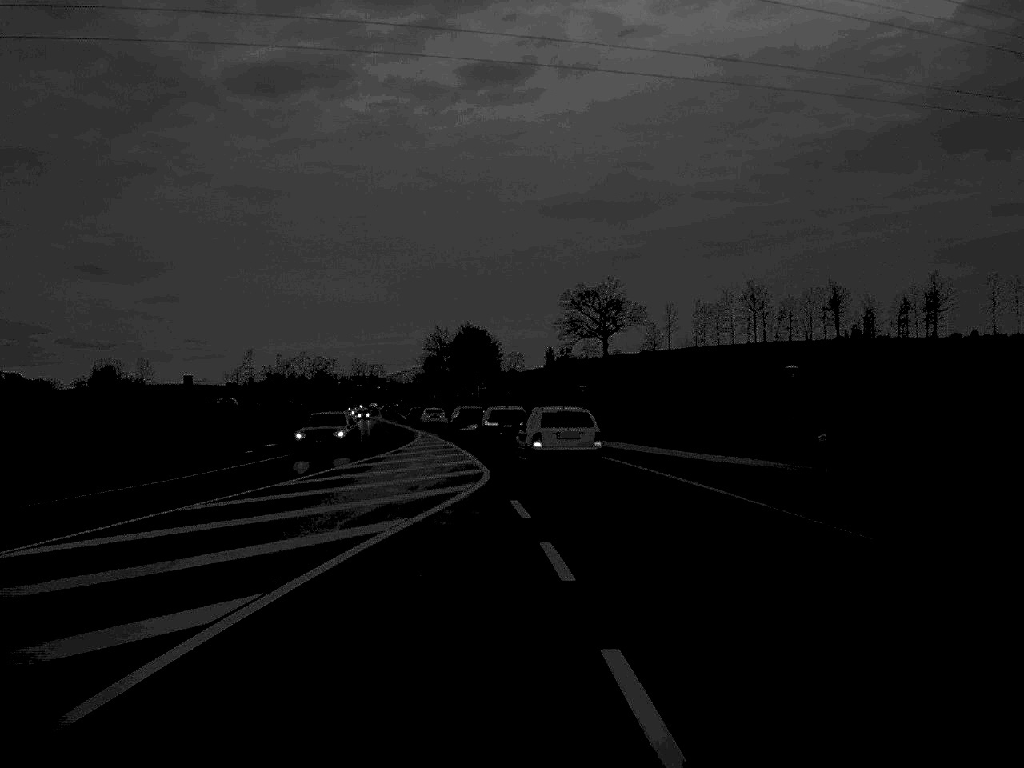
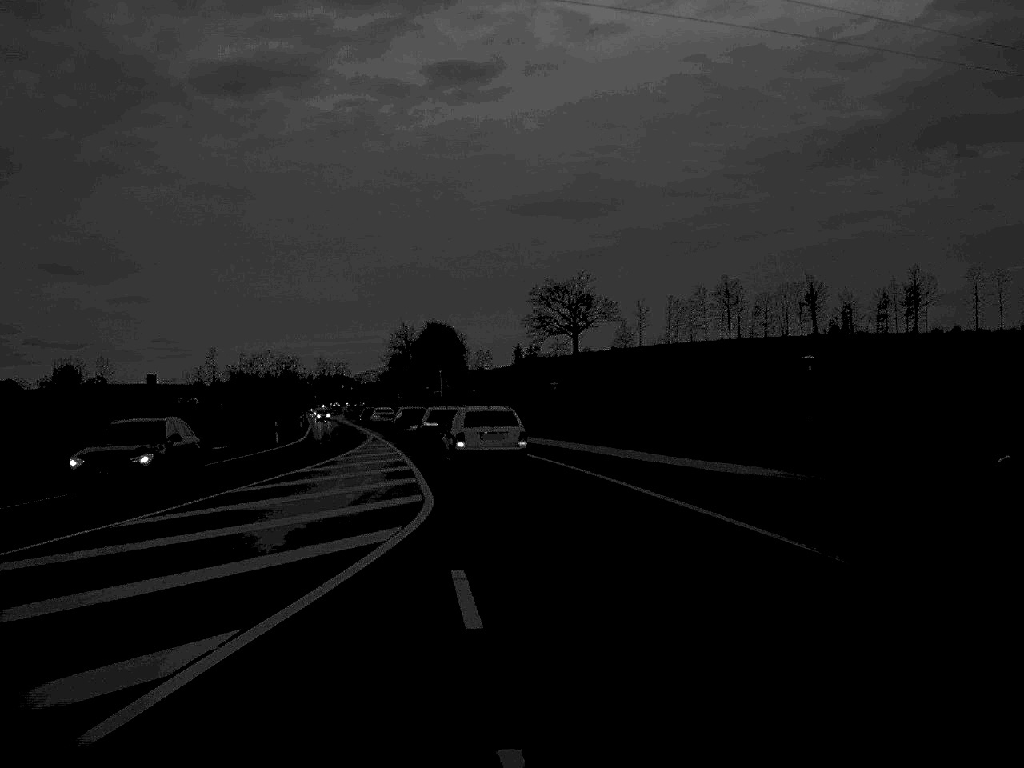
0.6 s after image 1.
(+0.1, +8.4) m; +1°
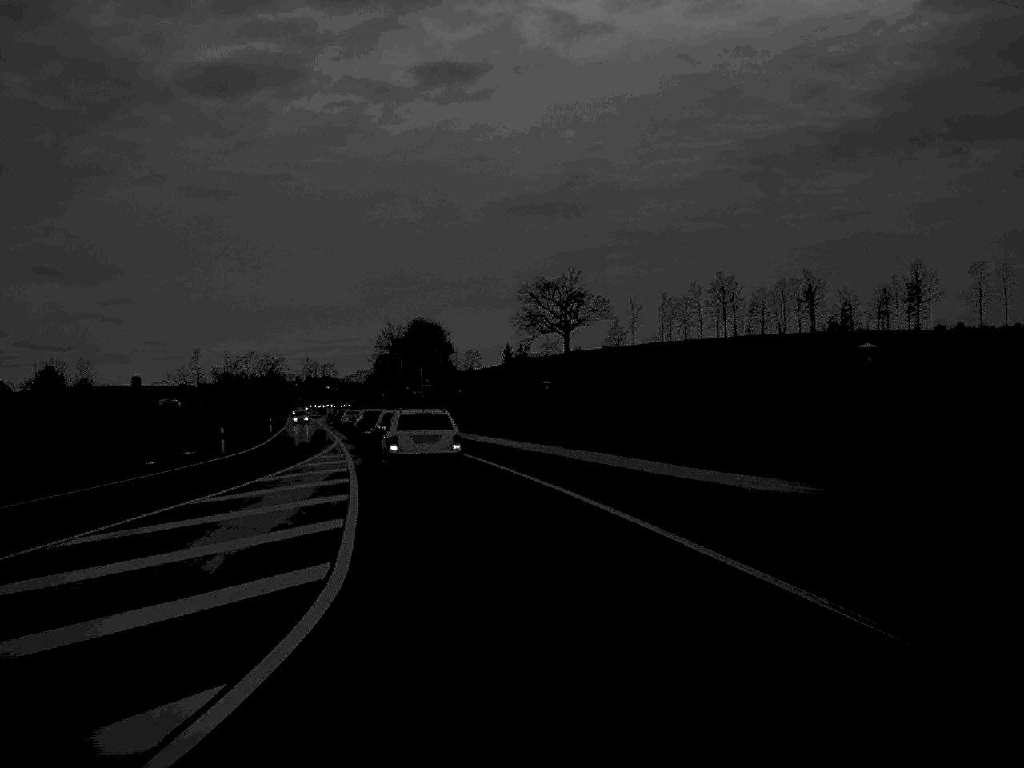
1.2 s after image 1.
(+0.1, +8.6) m; 0°
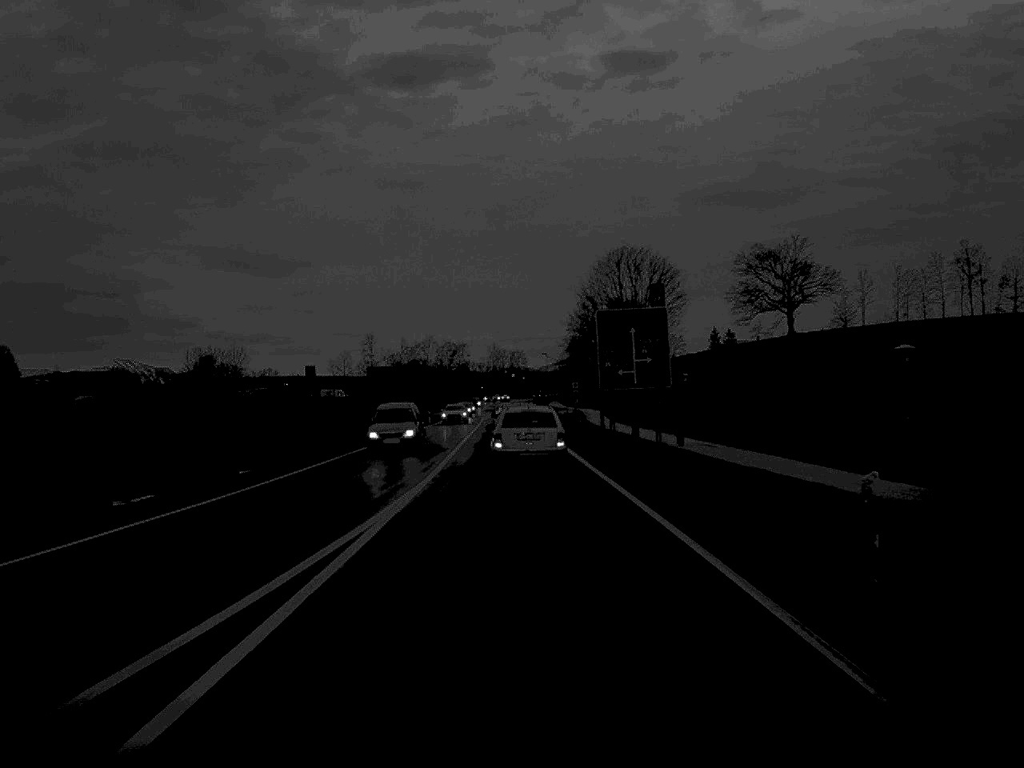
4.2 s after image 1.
(-3.7, +40.5) m; -9°
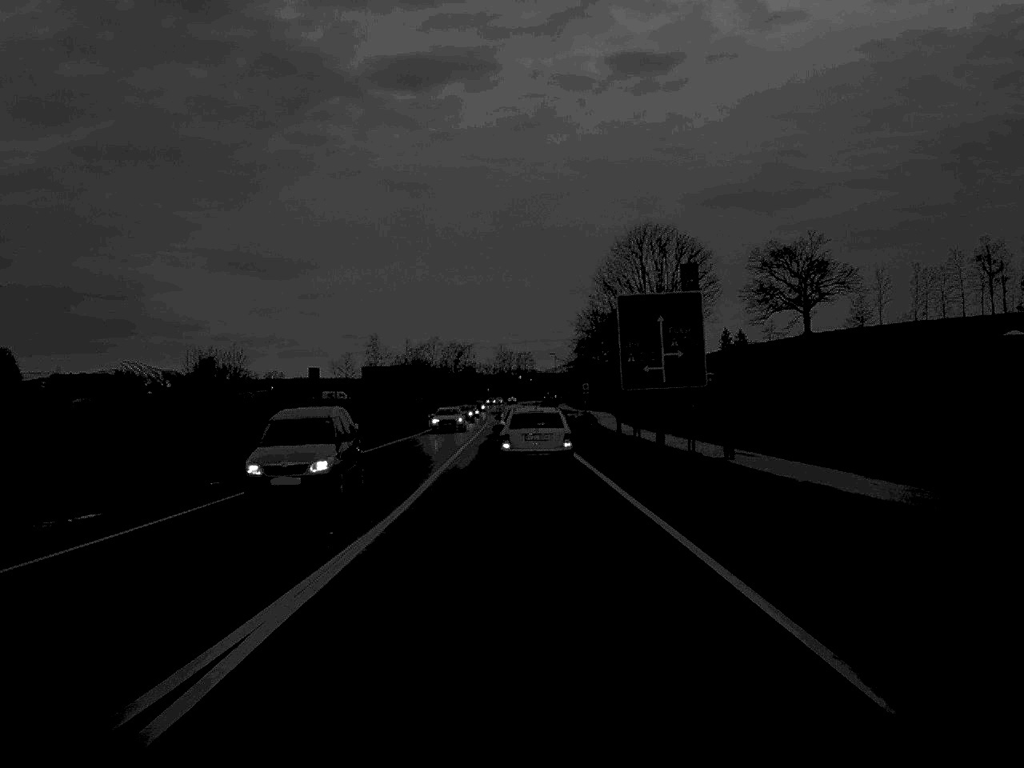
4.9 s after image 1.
(0.0, +7.9) m; 0°
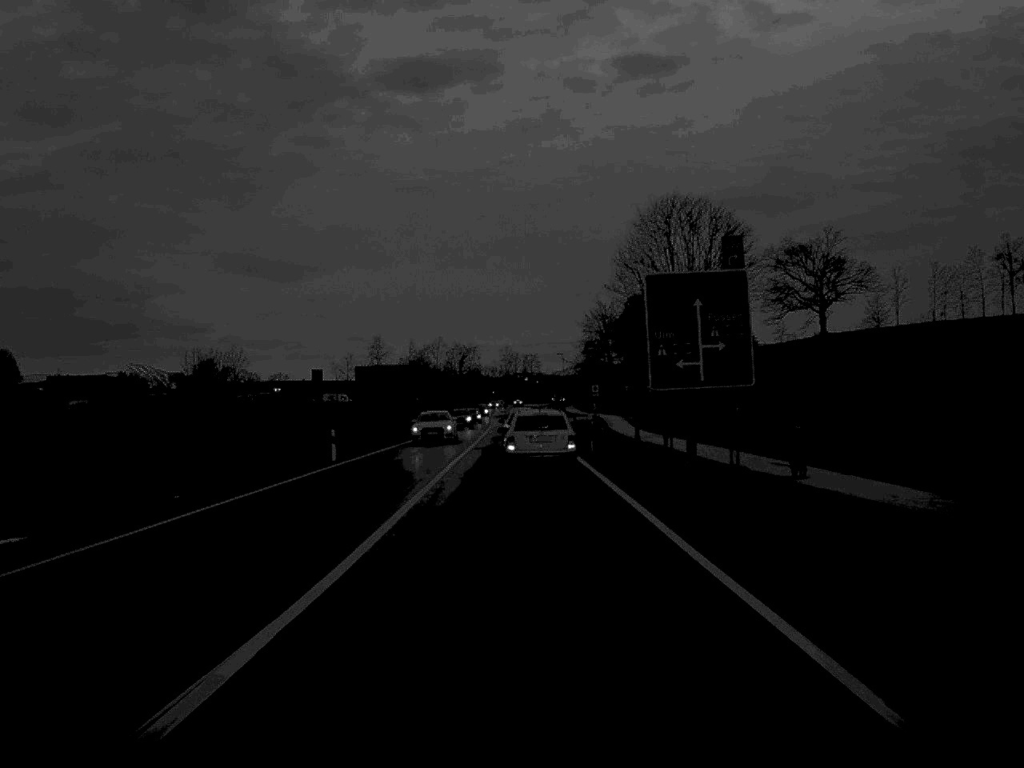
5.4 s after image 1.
(0.0, +7.6) m; 0°
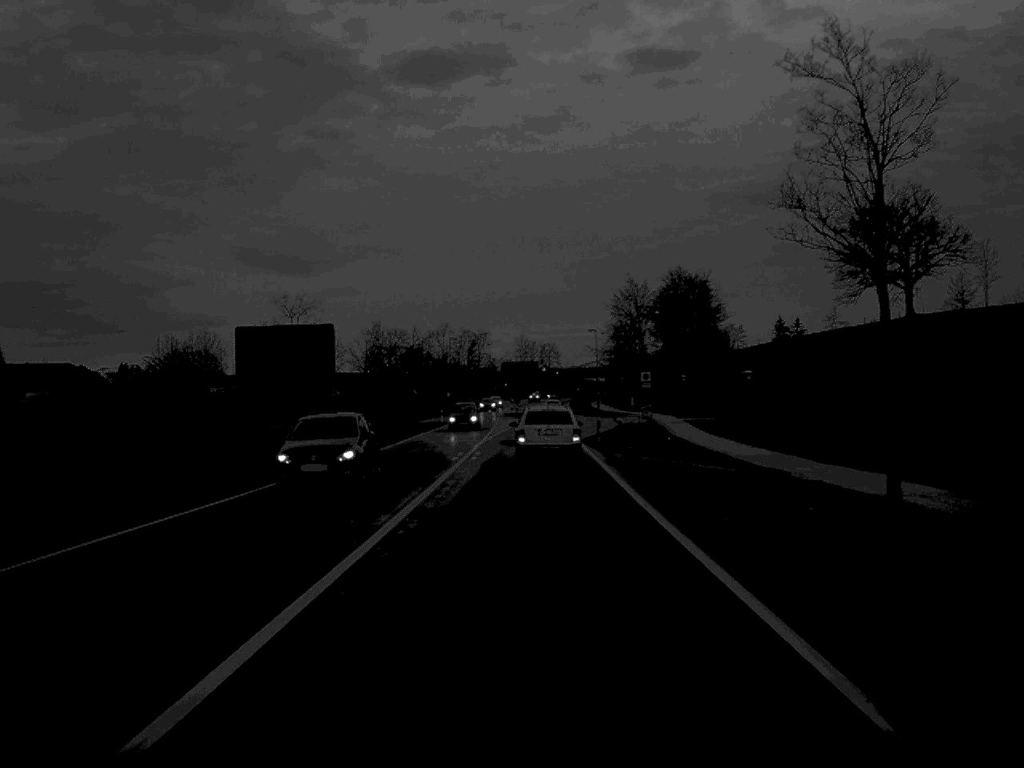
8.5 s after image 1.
(-0.2, +41.7) m; -1°
